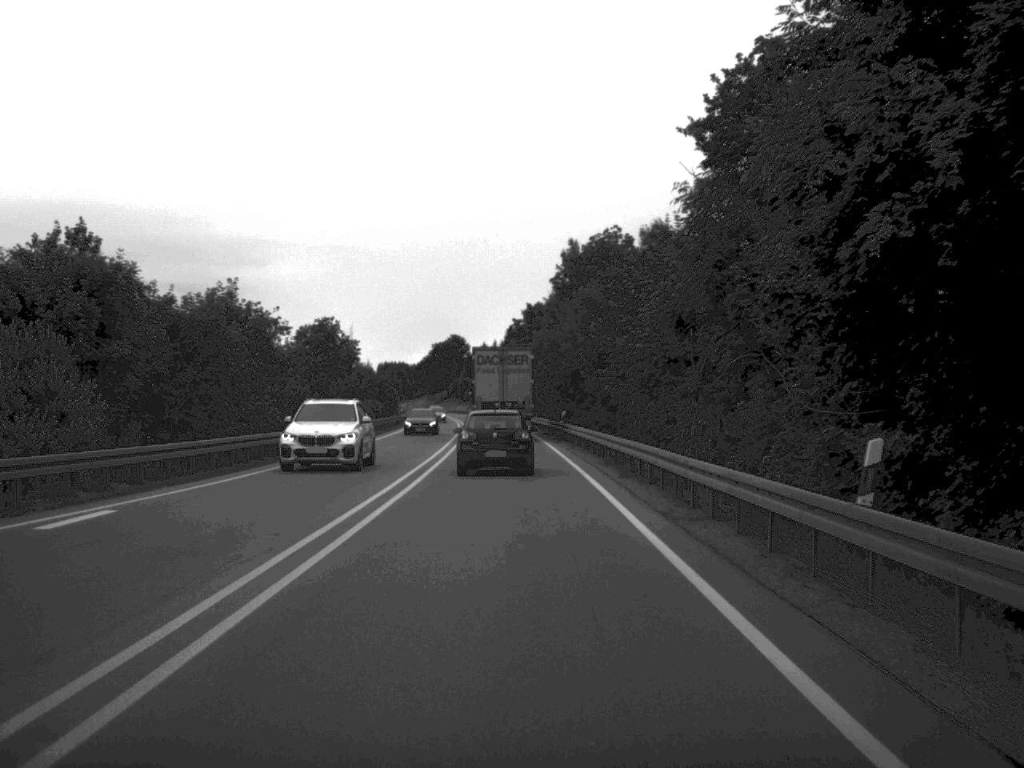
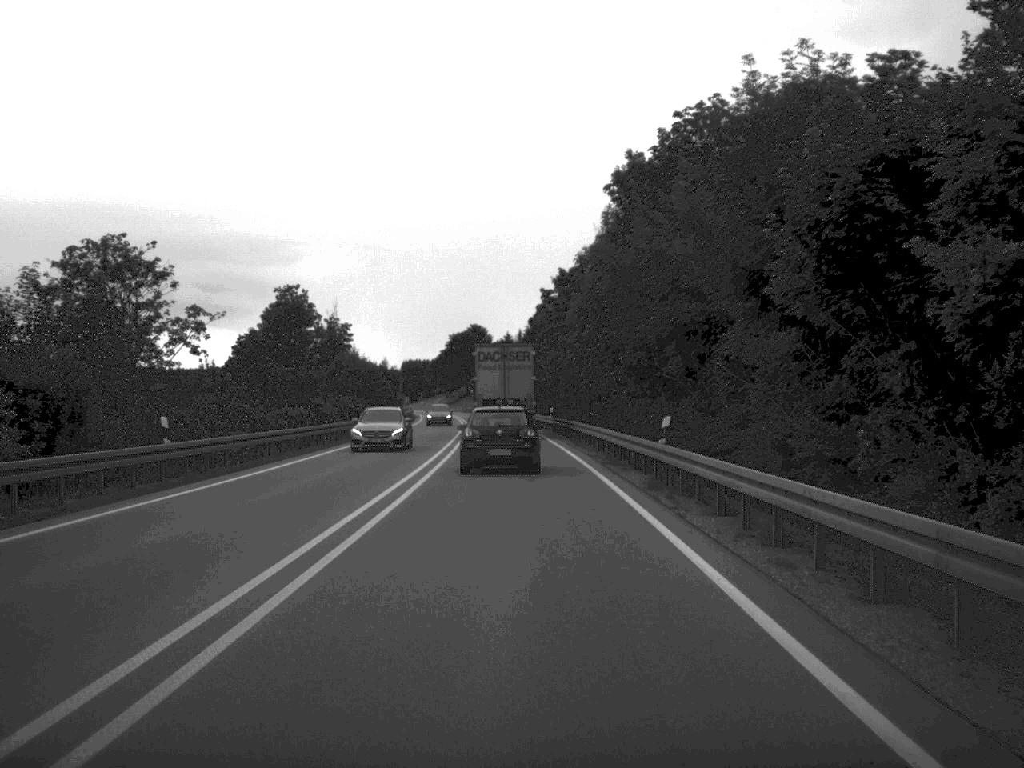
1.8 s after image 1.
(-0.4, +35.3) m; -1°
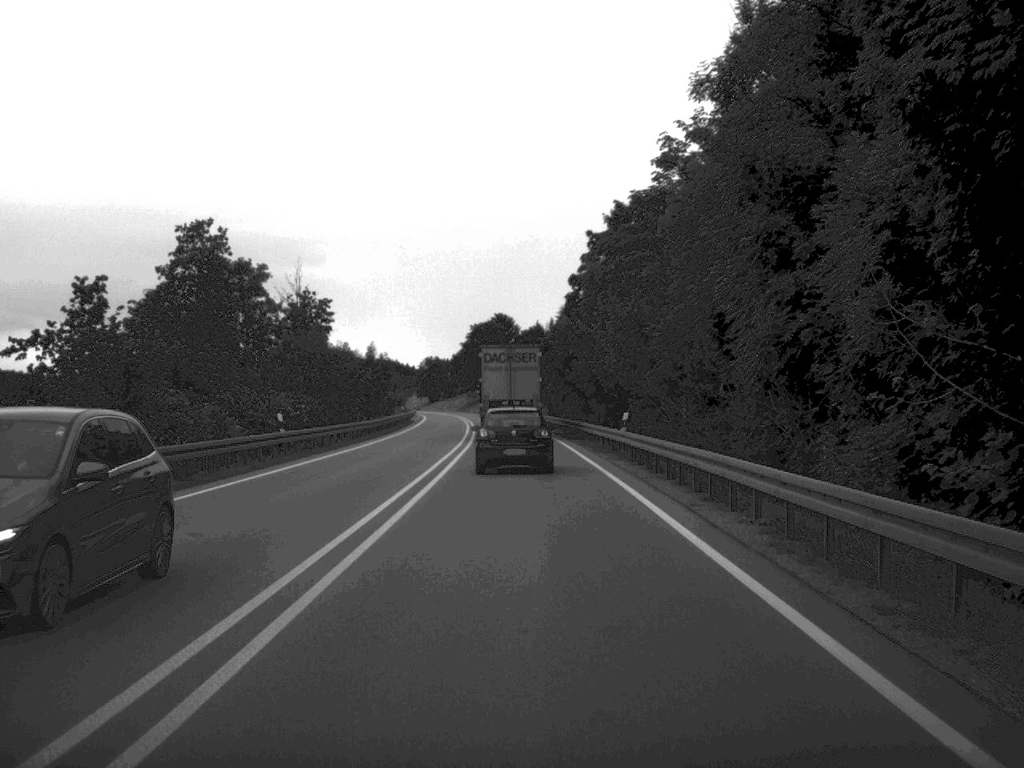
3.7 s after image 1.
(-0.5, +36.8) m; -1°
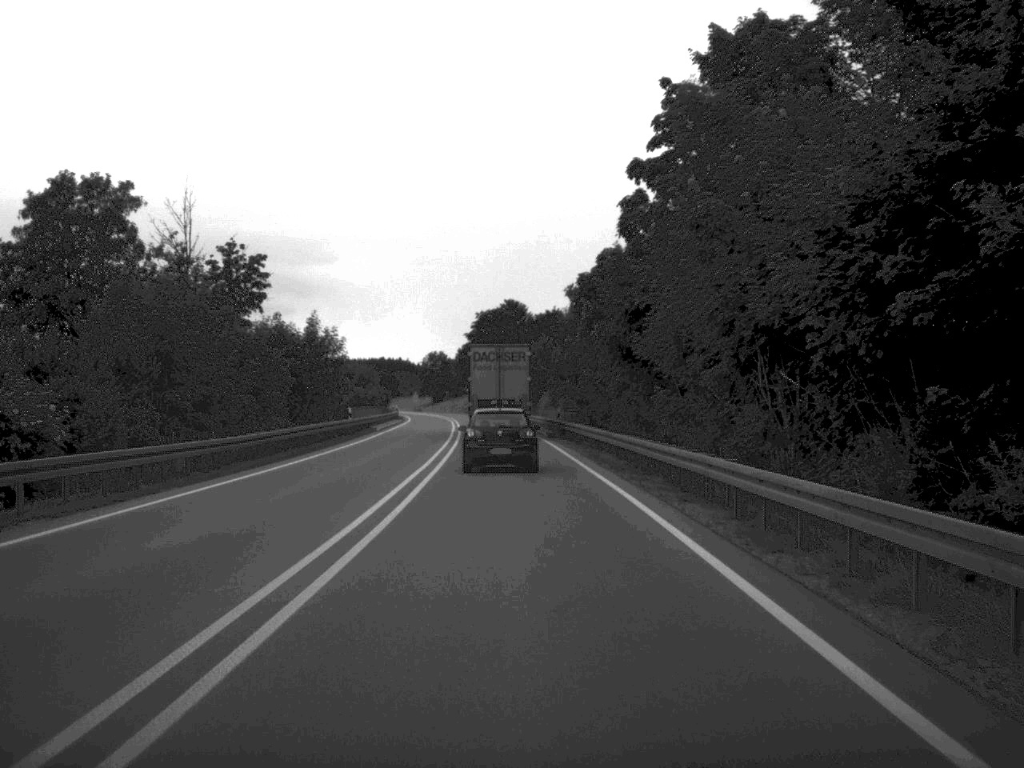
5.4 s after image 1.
(-0.2, +34.7) m; -1°
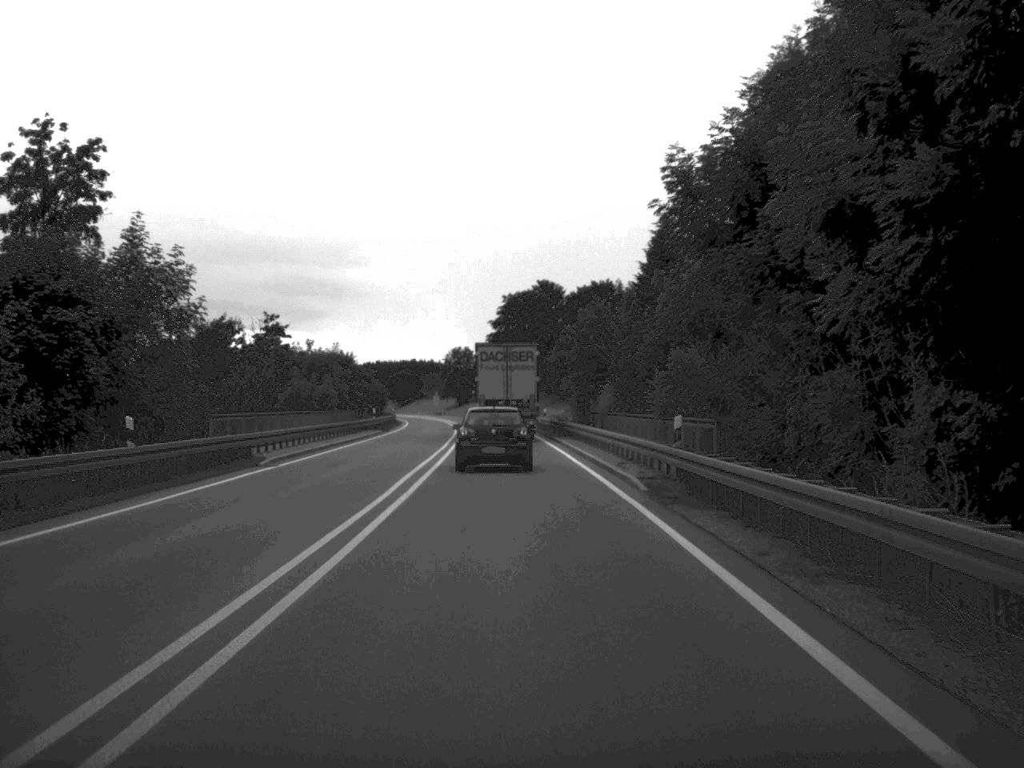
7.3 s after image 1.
(-0.5, +37.6) m; -2°
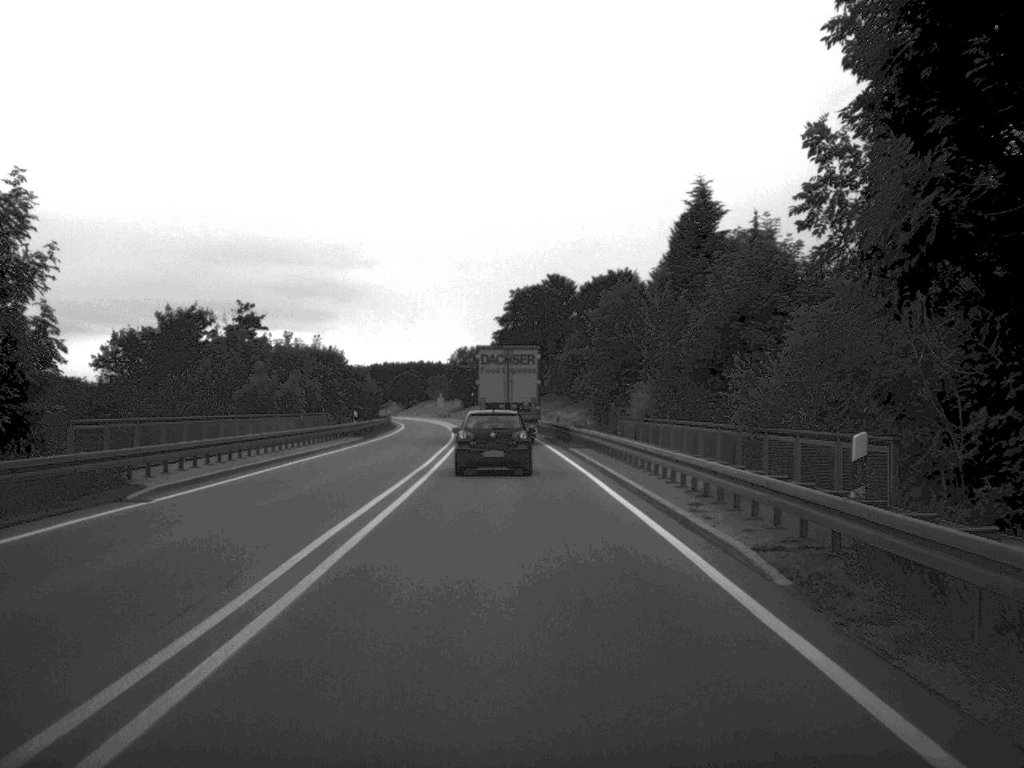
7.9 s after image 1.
(0.0, +11.7) m; 0°
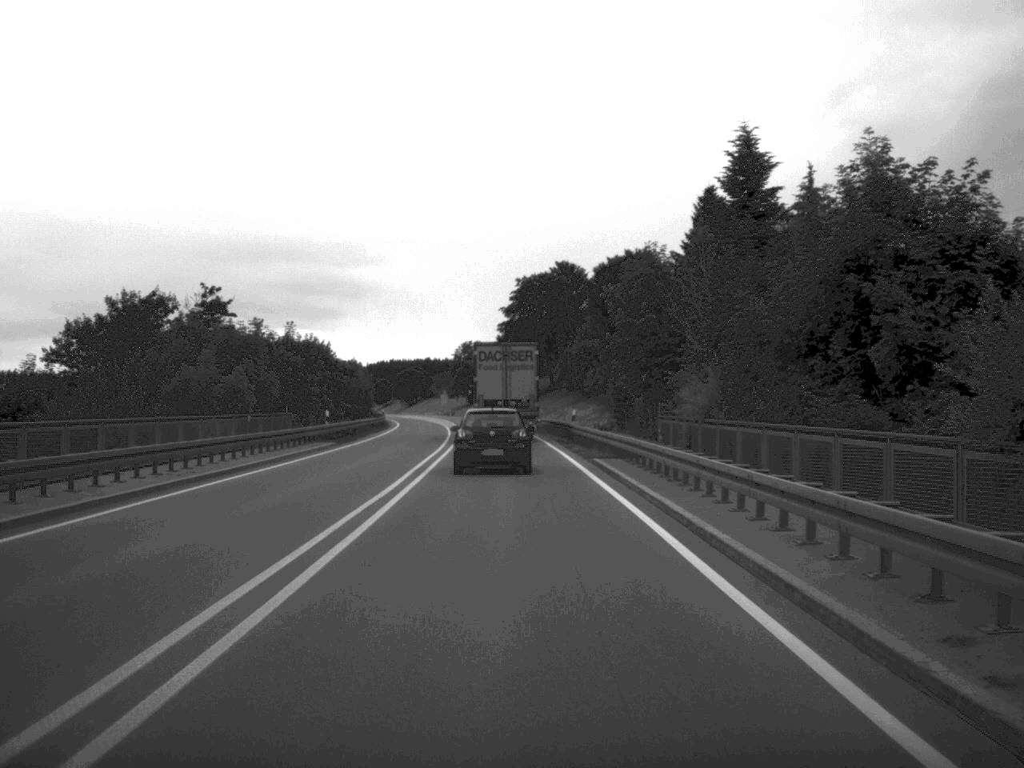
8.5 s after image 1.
(0.0, +11.1) m; 0°
